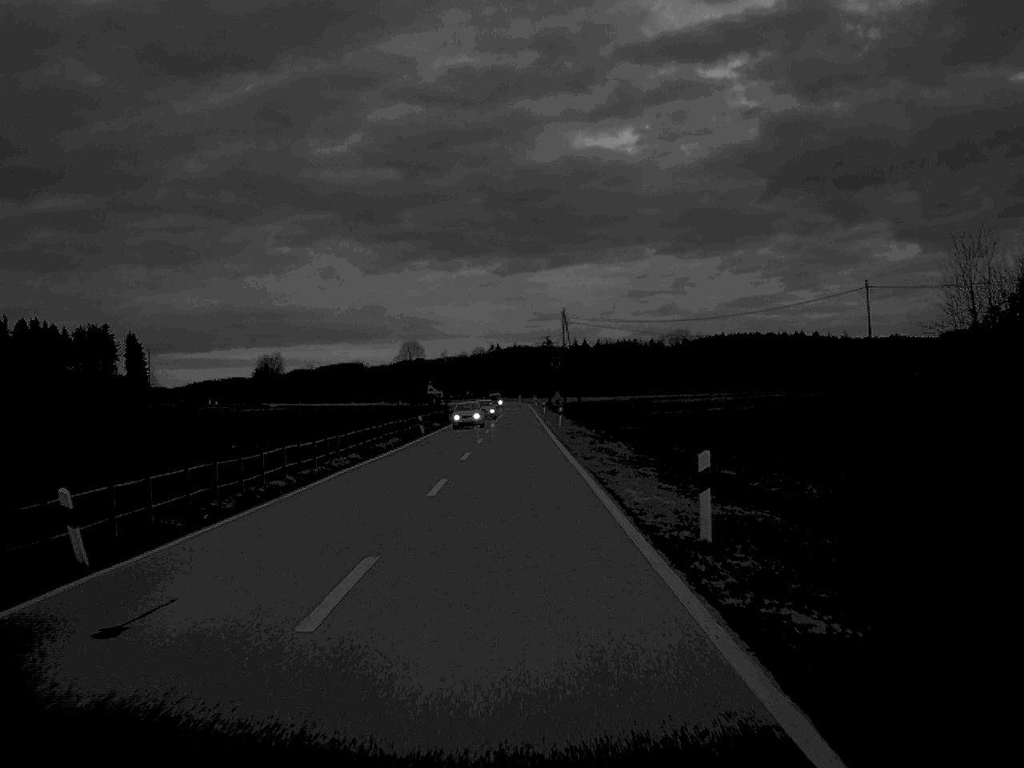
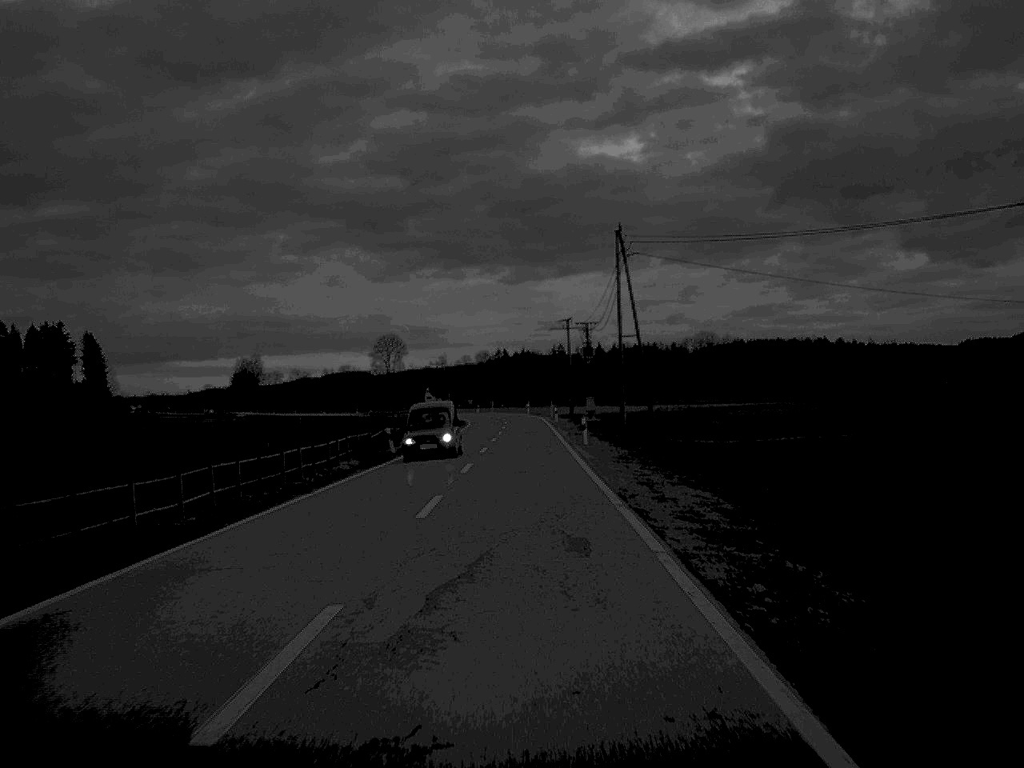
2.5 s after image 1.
(-0.3, +64.4) m; 0°
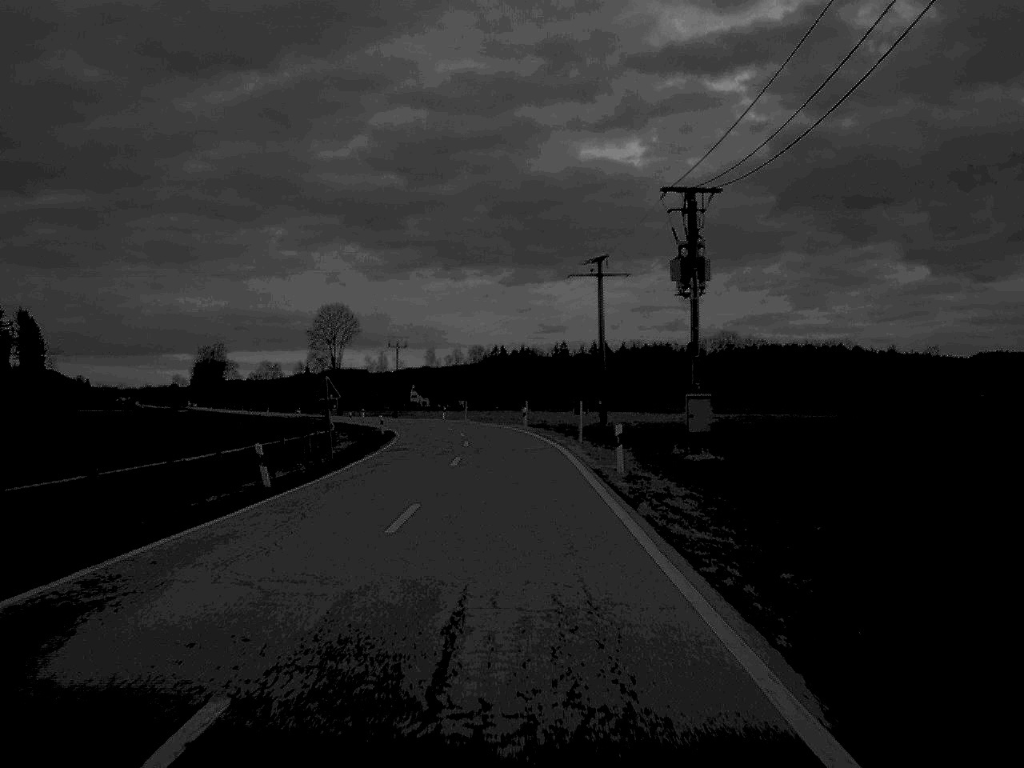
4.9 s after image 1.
(+0.2, +63.8) m; 0°
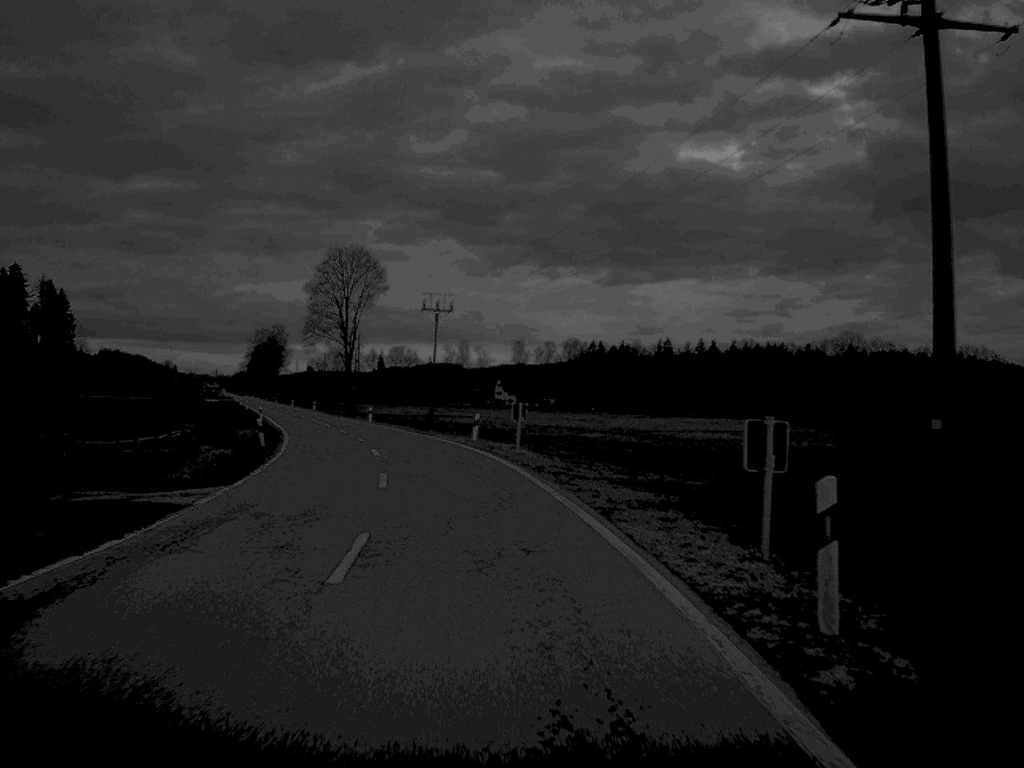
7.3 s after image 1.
(-1.3, +57.0) m; -4°
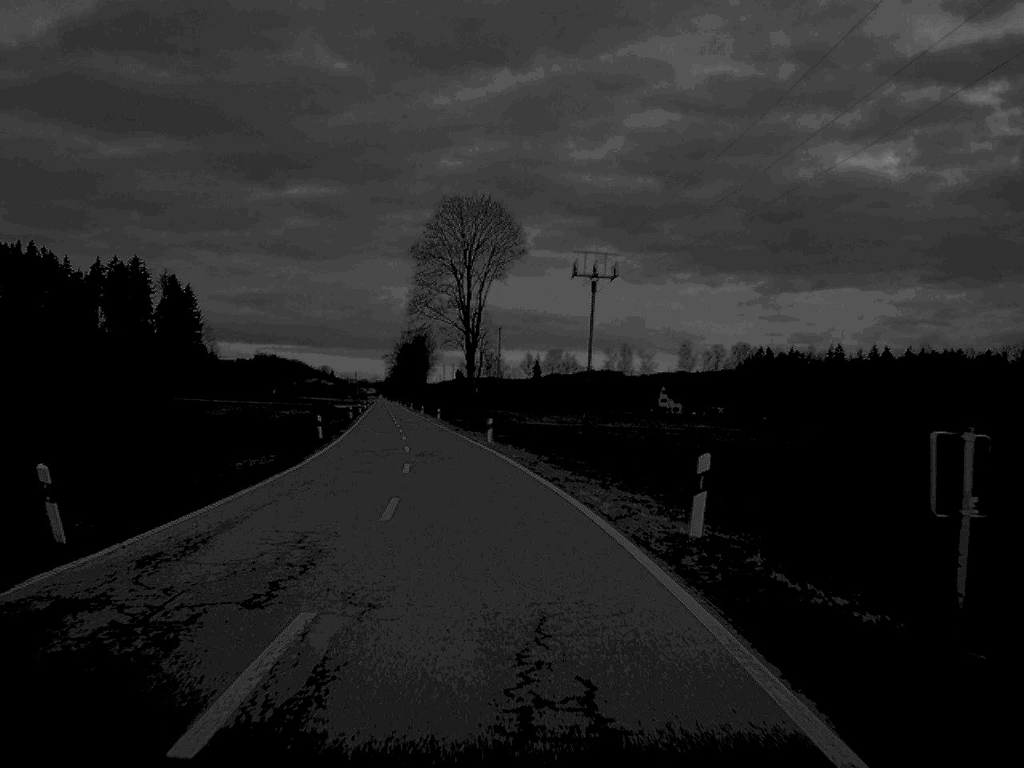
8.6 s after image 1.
(-1.8, +30.0) m; -7°
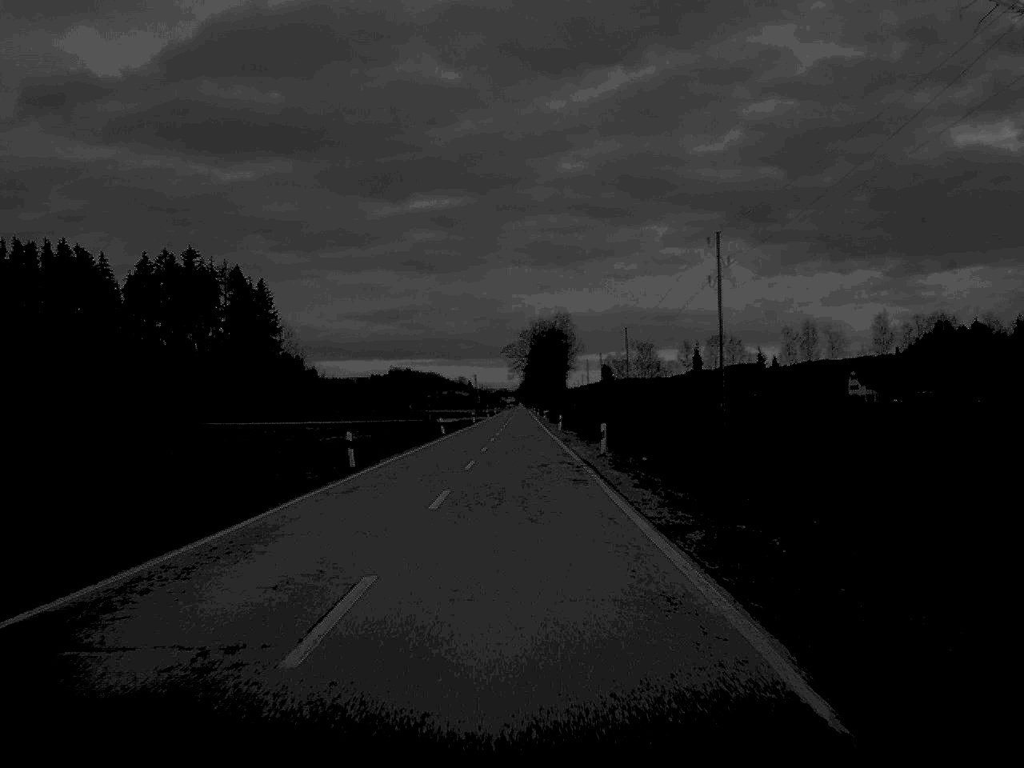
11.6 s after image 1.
(-5.2, +70.7) m; -6°
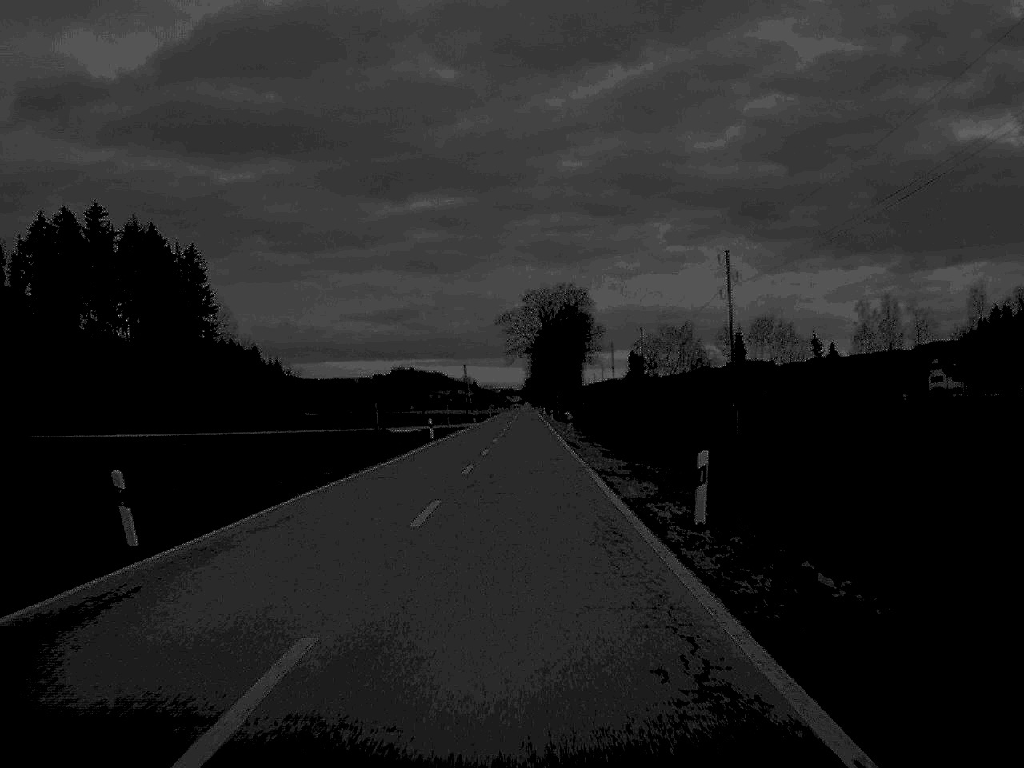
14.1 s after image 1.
(0.0, +64.2) m; 0°
